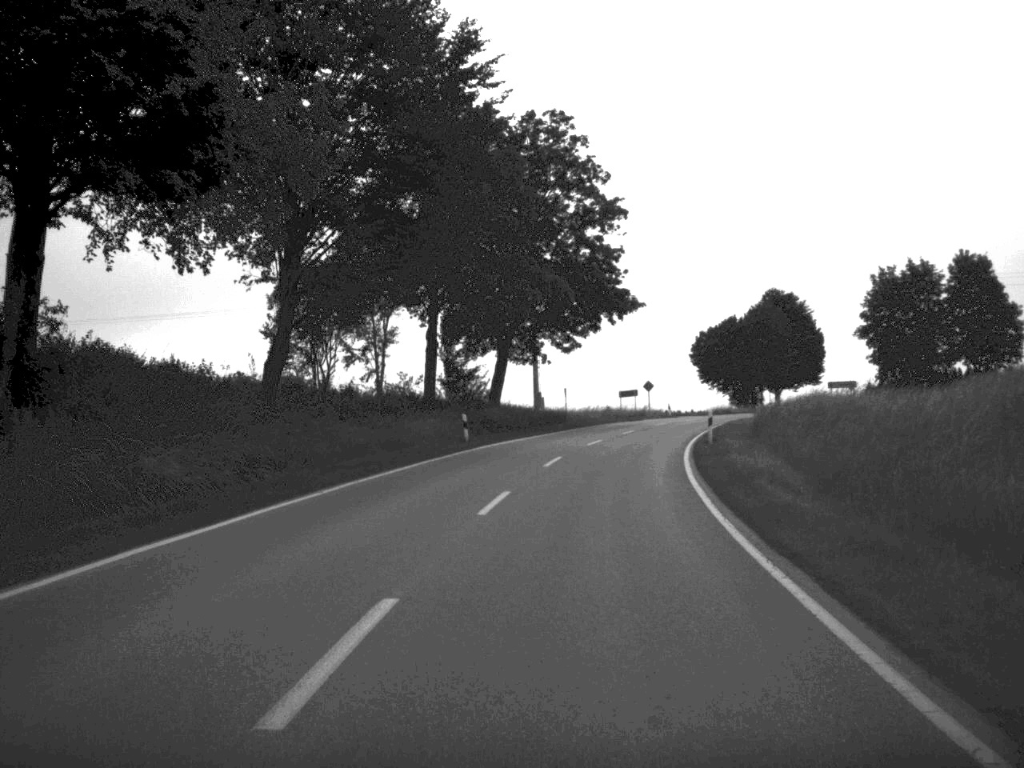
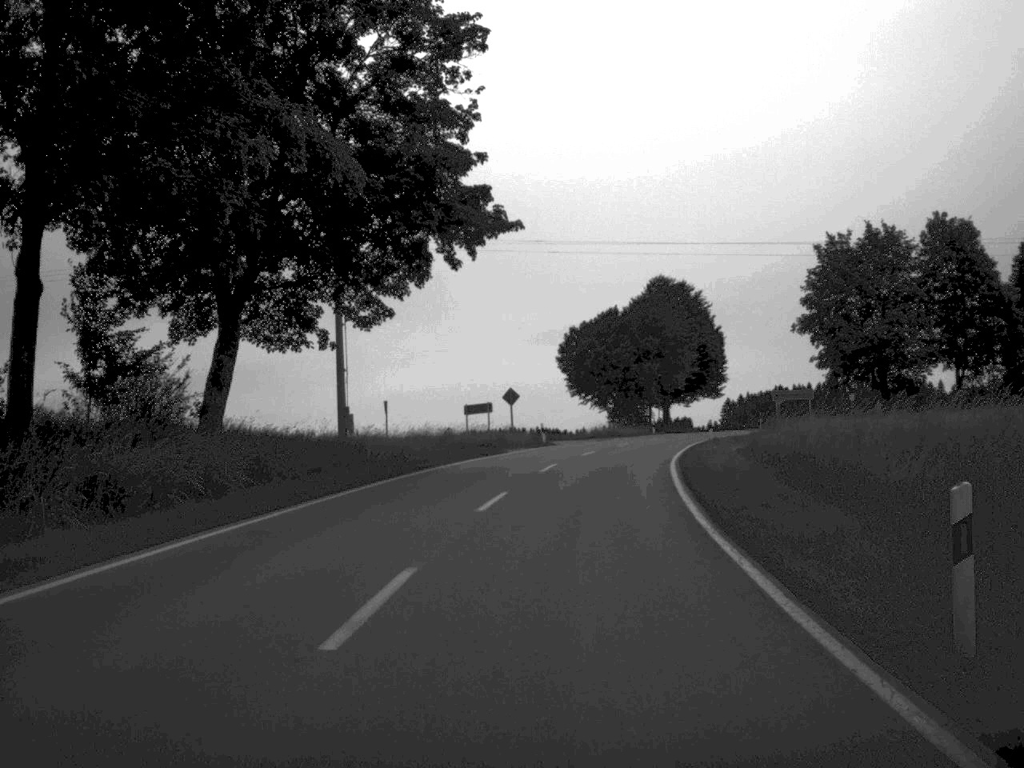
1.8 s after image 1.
(+2.1, +32.3) m; +7°
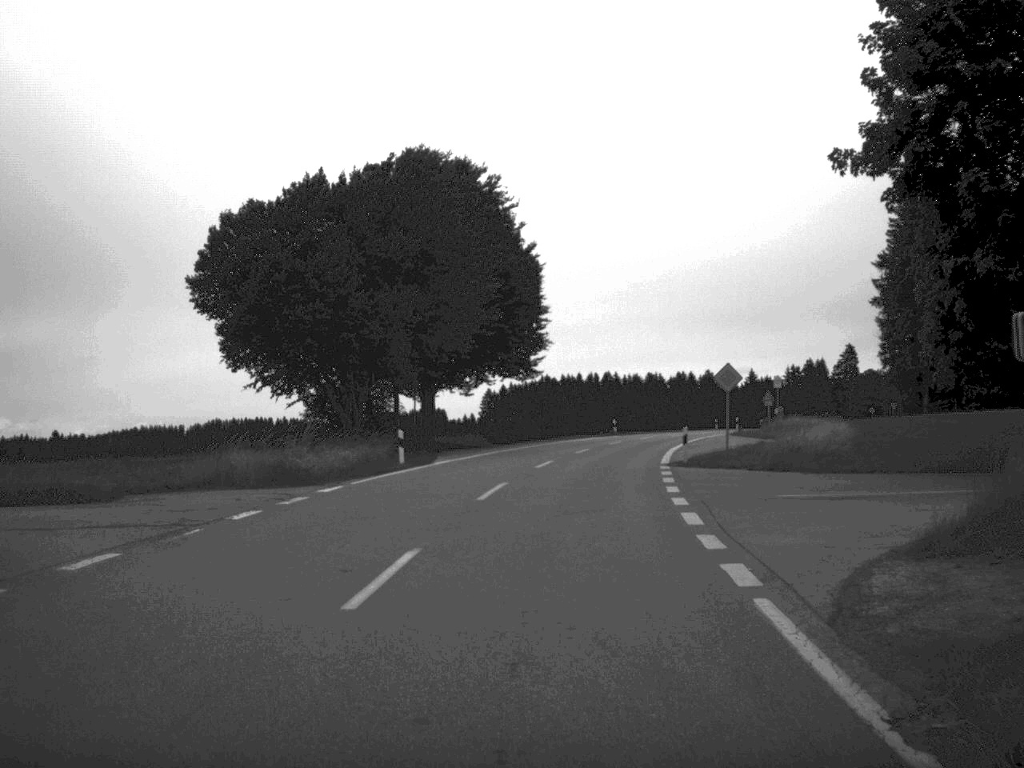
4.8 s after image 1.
(+5.5, +56.0) m; +11°
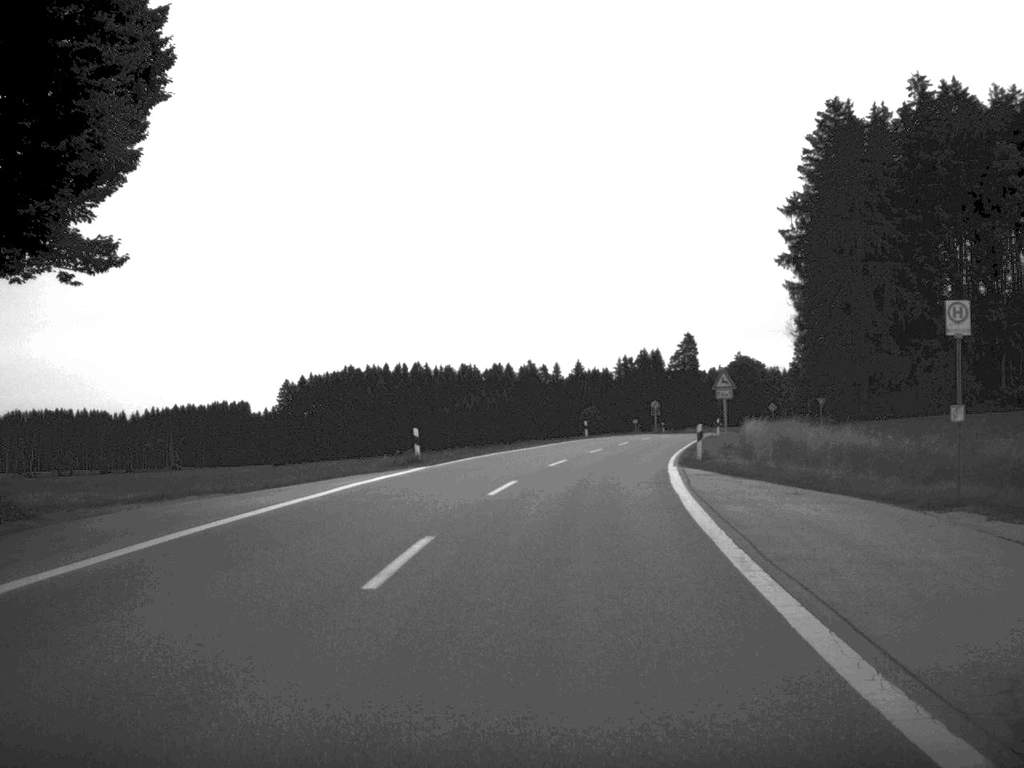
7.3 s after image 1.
(+3.2, +45.7) m; +8°
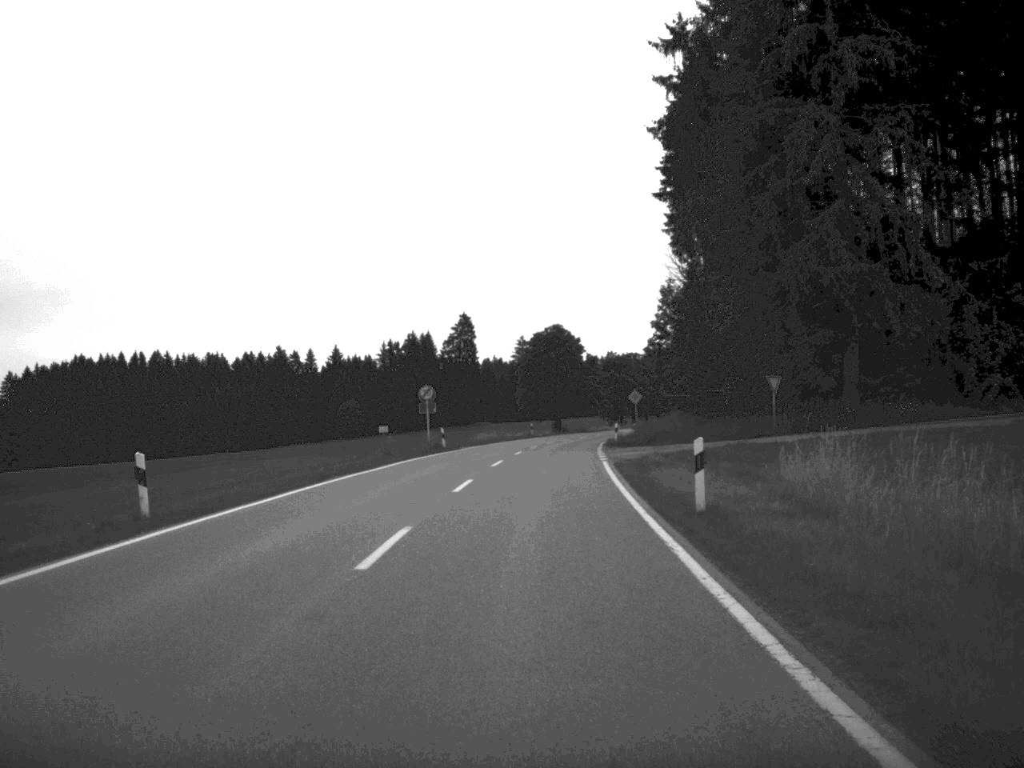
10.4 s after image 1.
(+5.3, +56.0) m; +10°
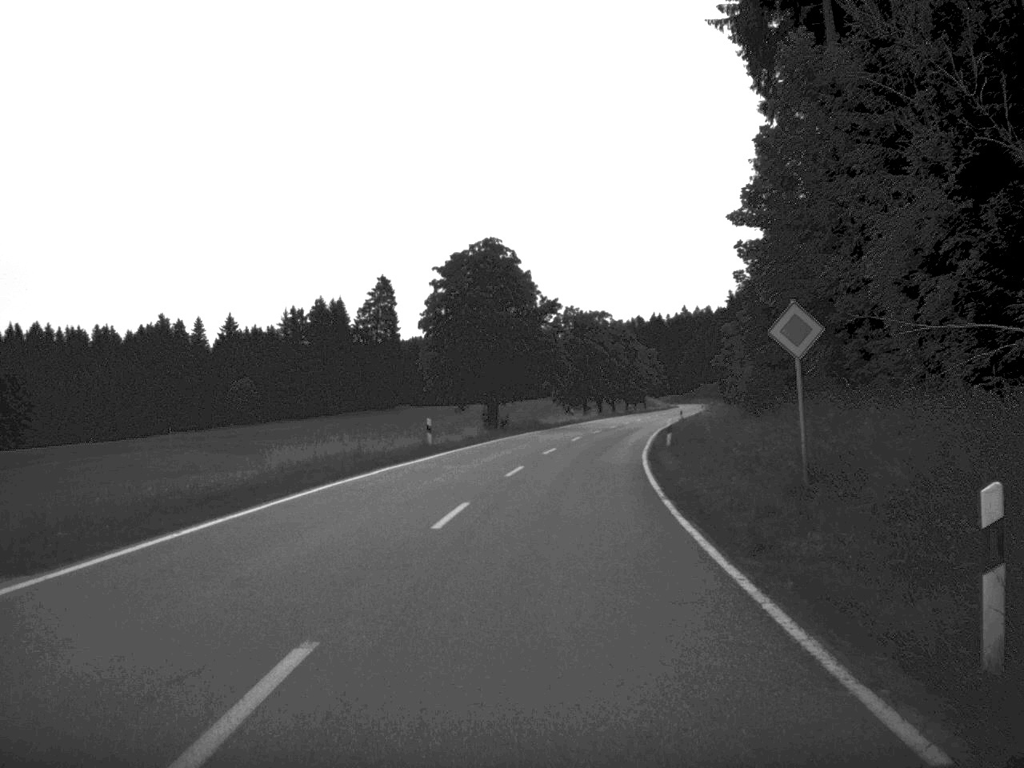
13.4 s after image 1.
(+1.3, +54.8) m; +3°
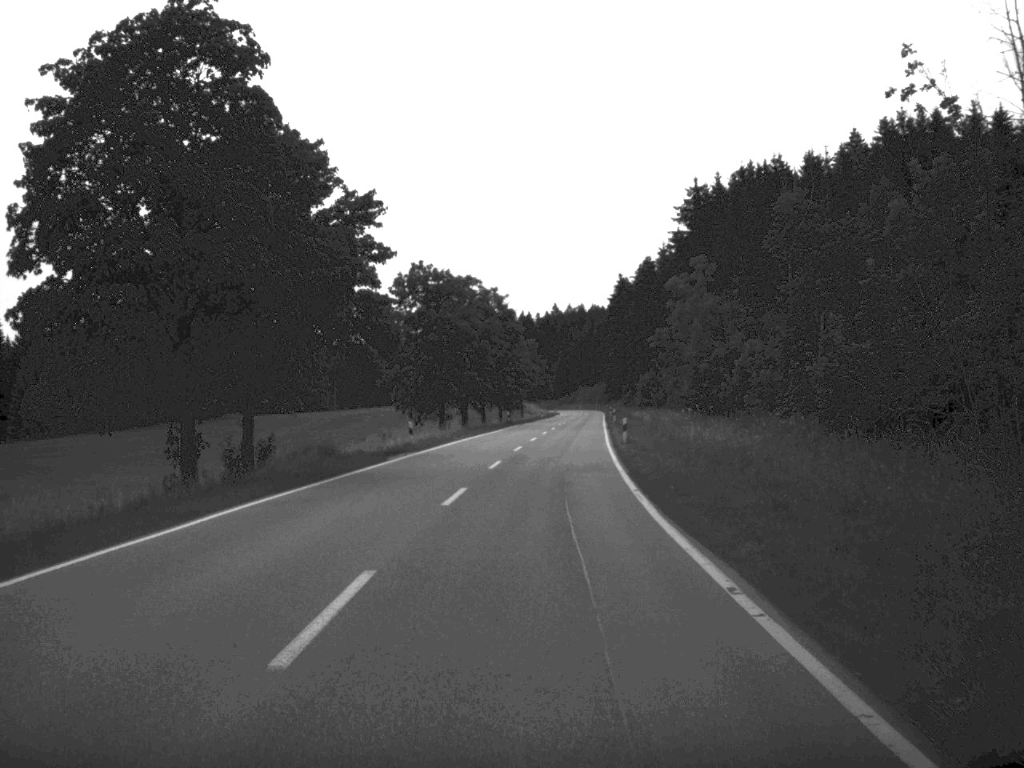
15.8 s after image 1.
(+2.4, +43.3) m; +6°
